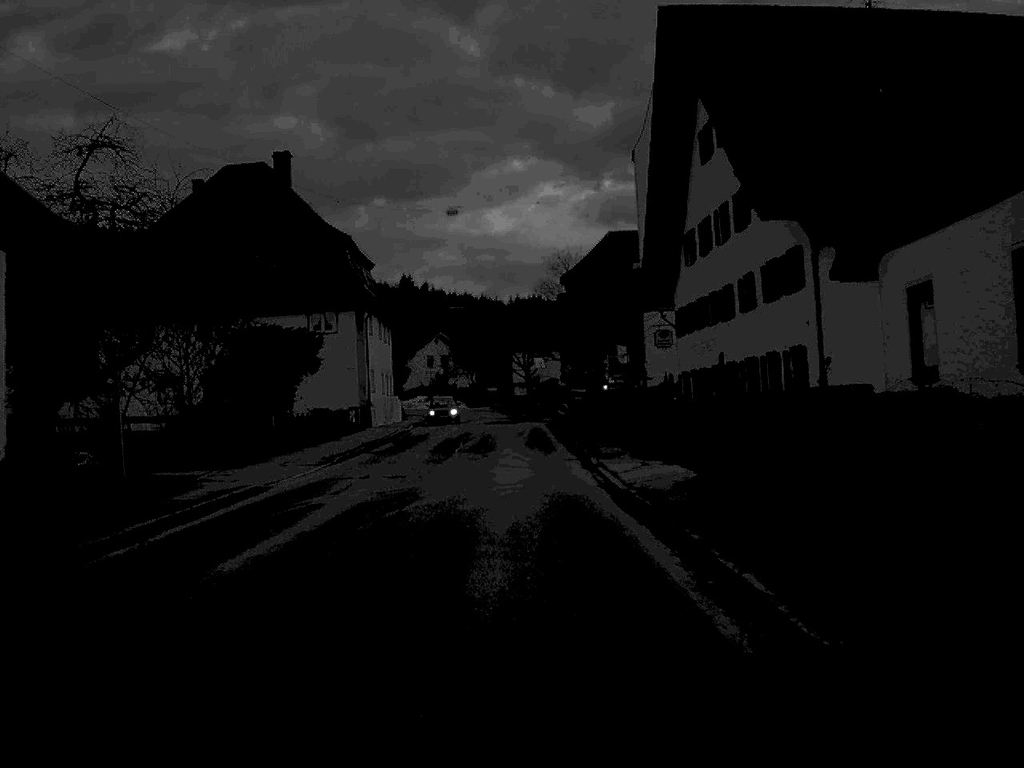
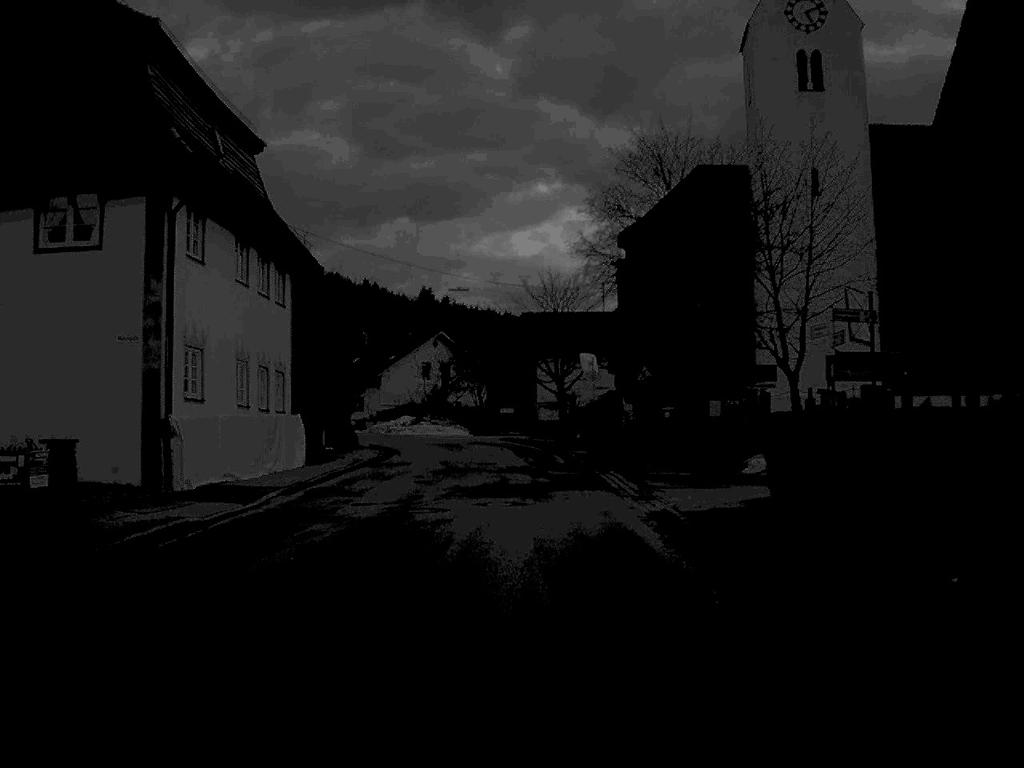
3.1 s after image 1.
(-0.4, +38.4) m; -1°
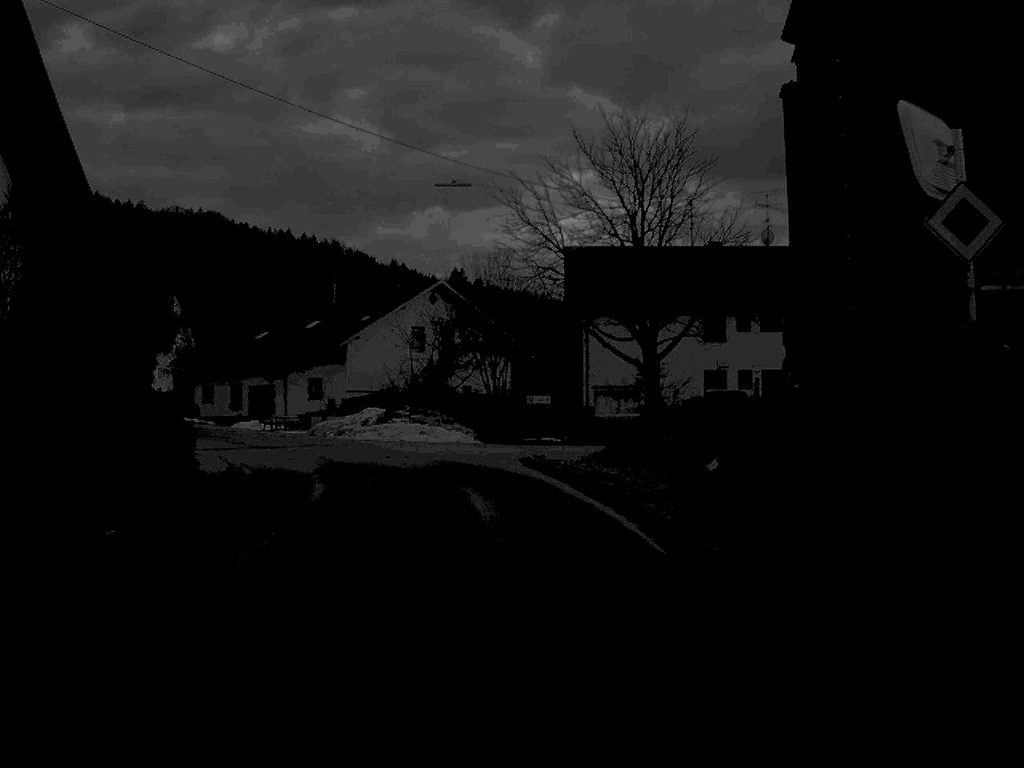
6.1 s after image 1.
(-0.3, +36.8) m; -2°
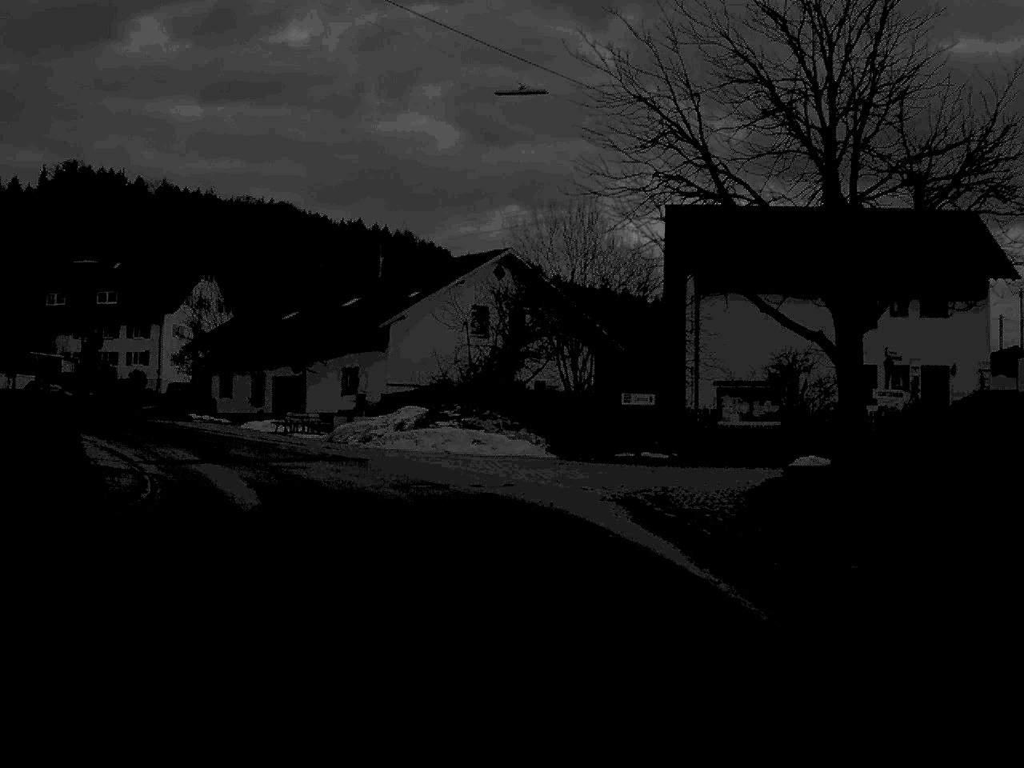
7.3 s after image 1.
(-0.4, +14.1) m; -3°
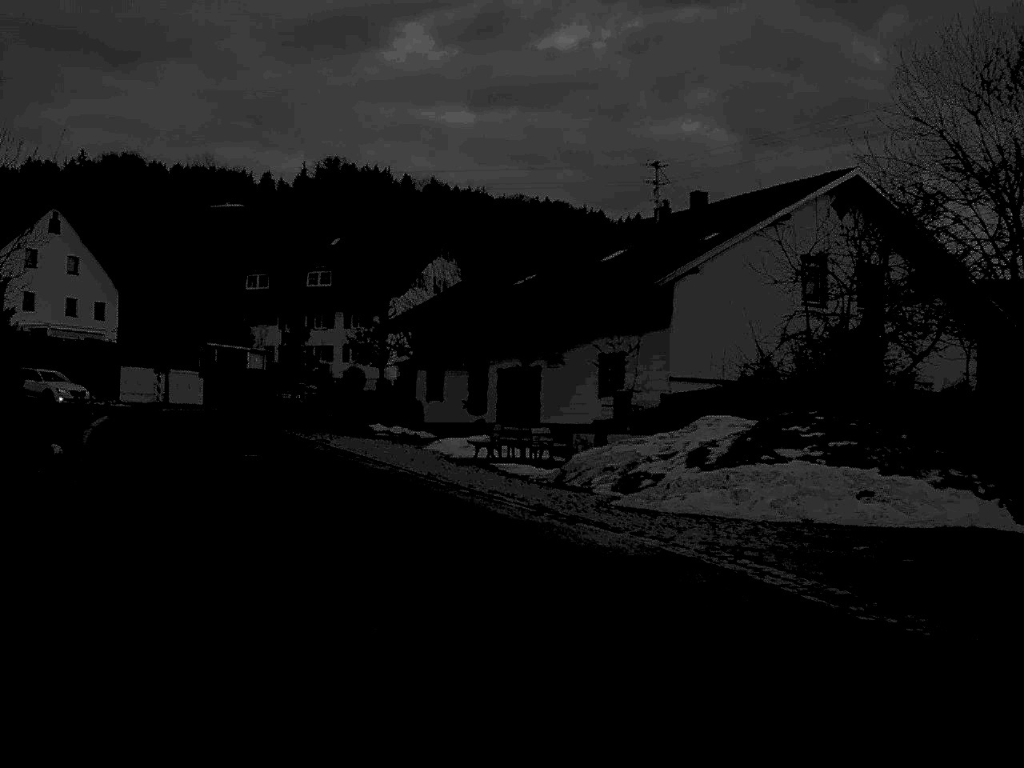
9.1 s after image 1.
(-1.9, +20.7) m; -13°
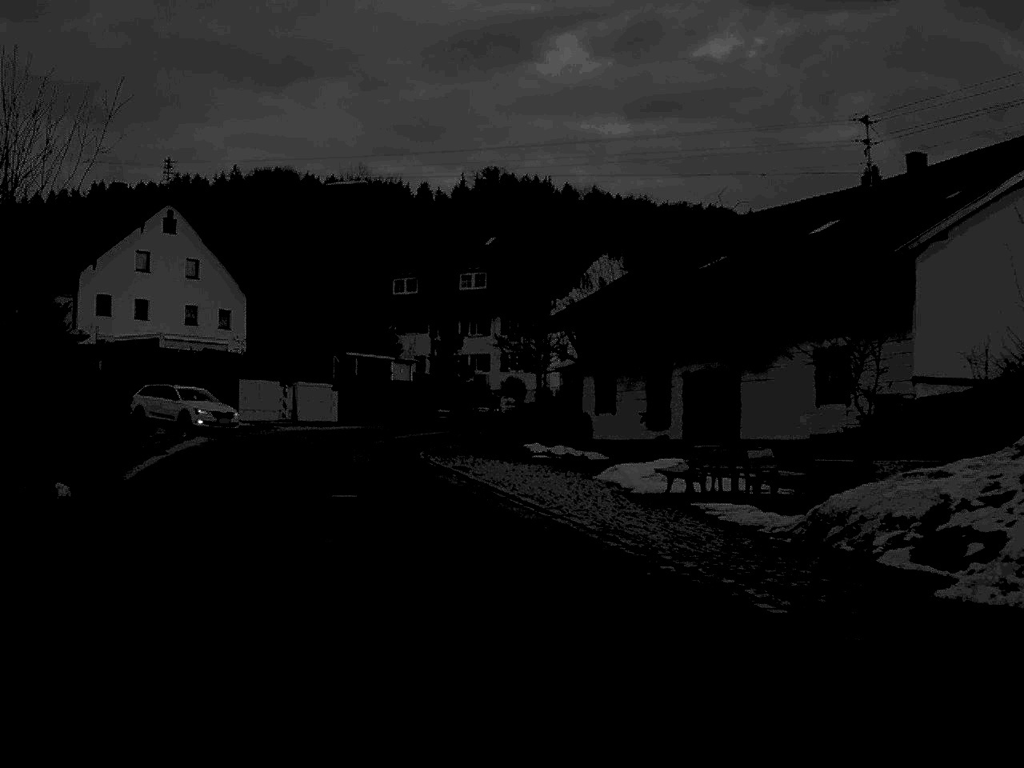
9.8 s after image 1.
(-0.5, +8.0) m; -7°
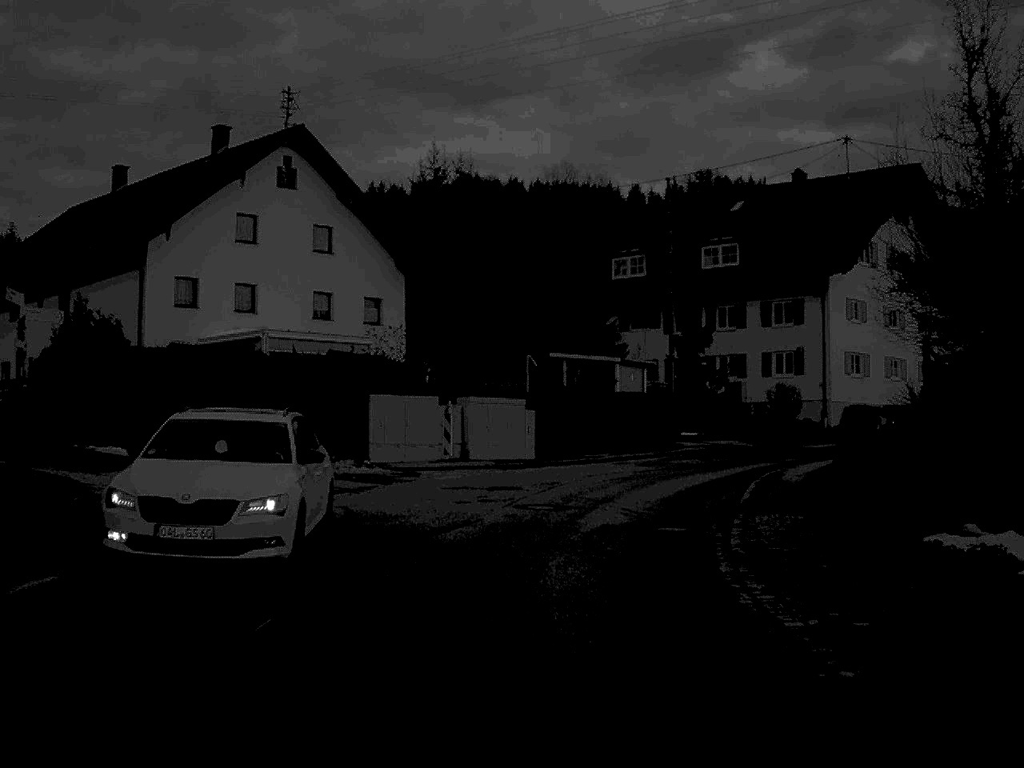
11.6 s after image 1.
(-2.2, +20.1) m; -9°
